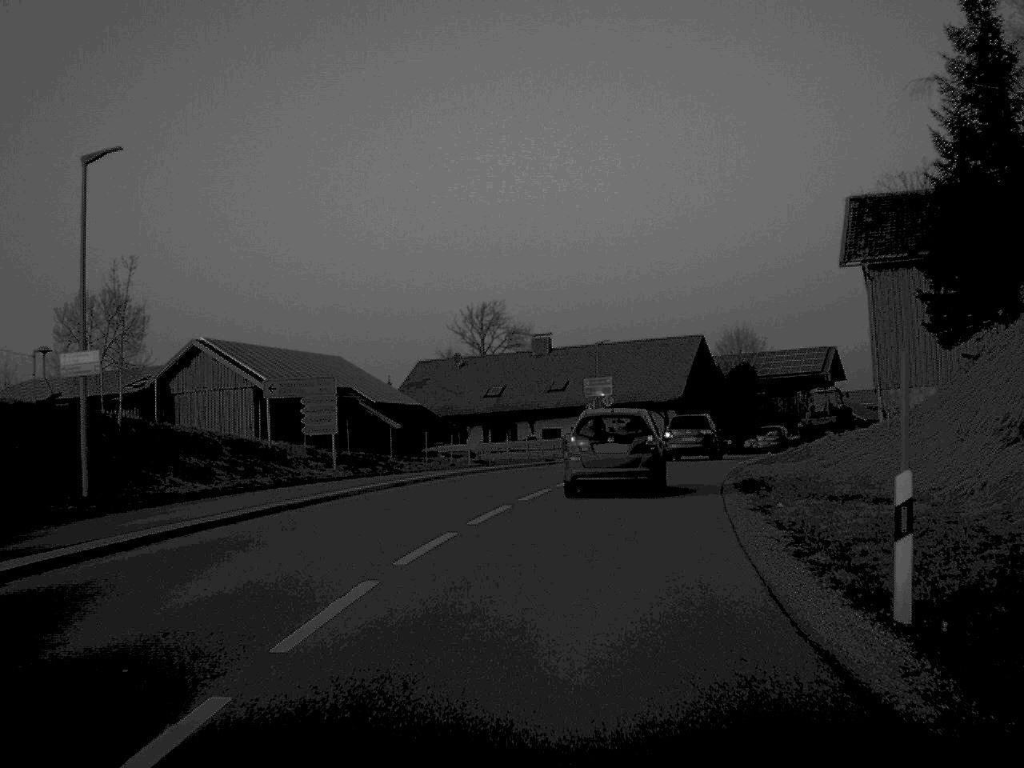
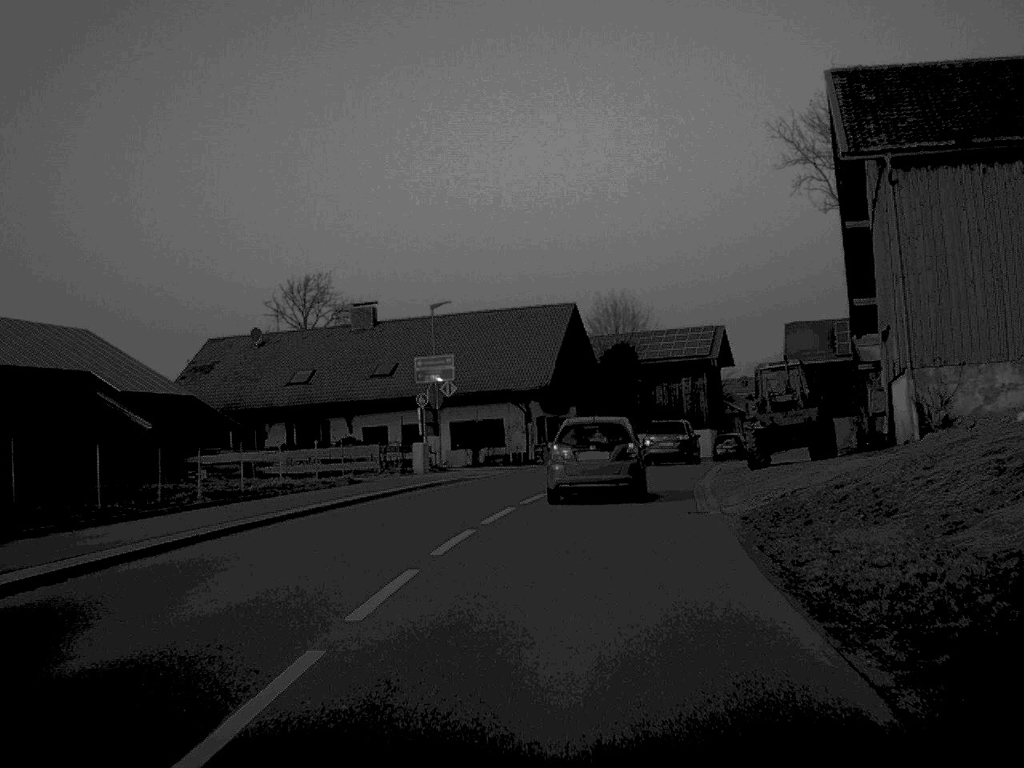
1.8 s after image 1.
(+1.3, +20.5) m; +7°
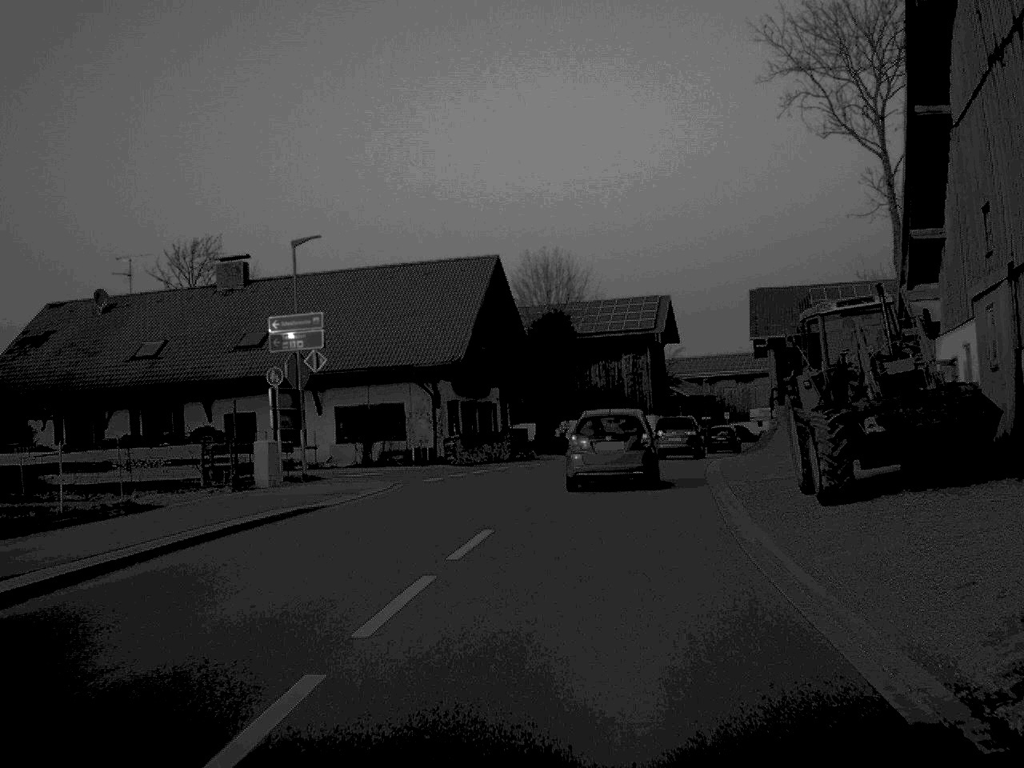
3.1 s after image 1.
(+0.4, +14.1) m; +4°
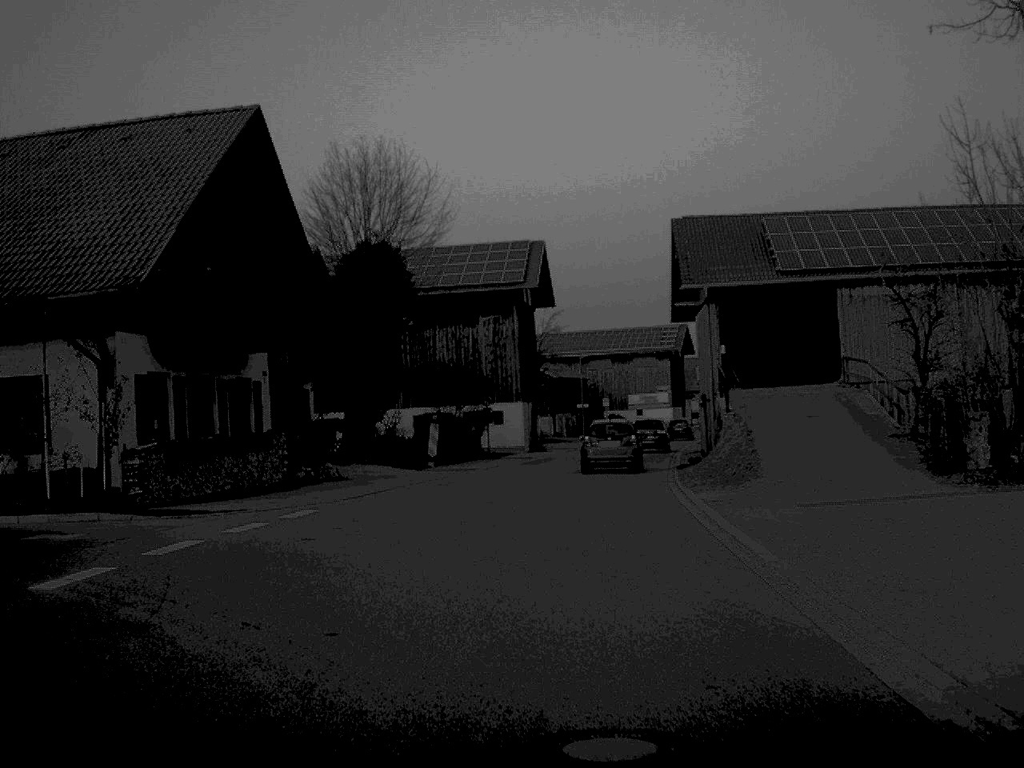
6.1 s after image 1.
(+1.4, +23.7) m; +7°
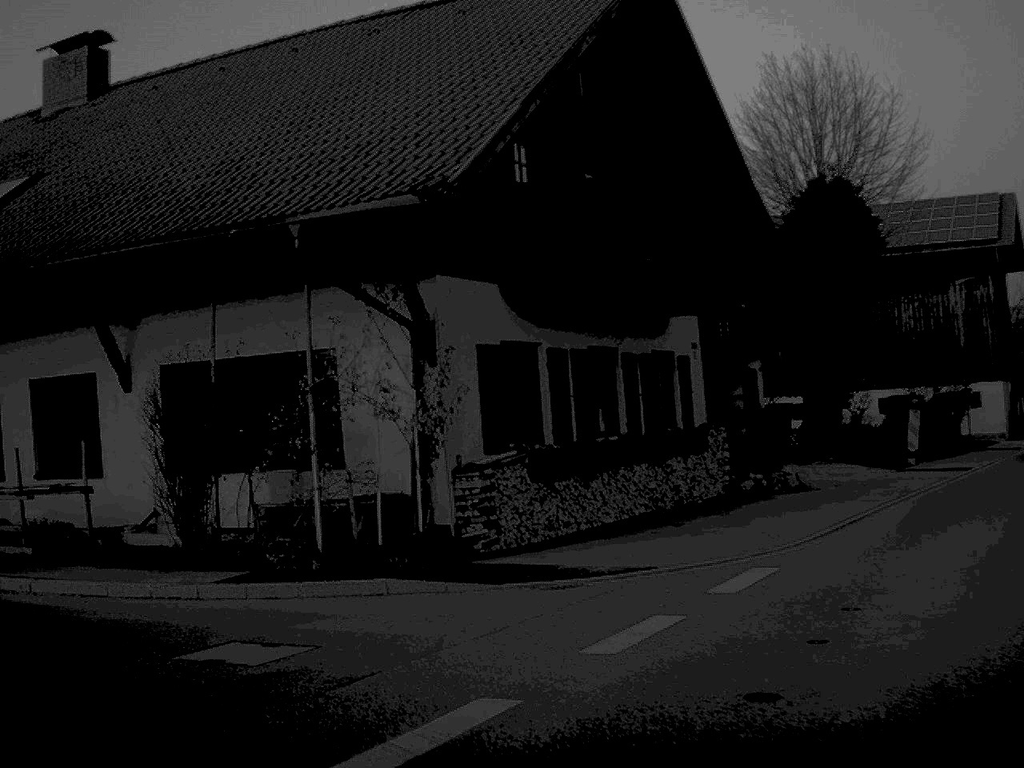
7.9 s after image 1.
(-1.0, +8.8) m; -21°
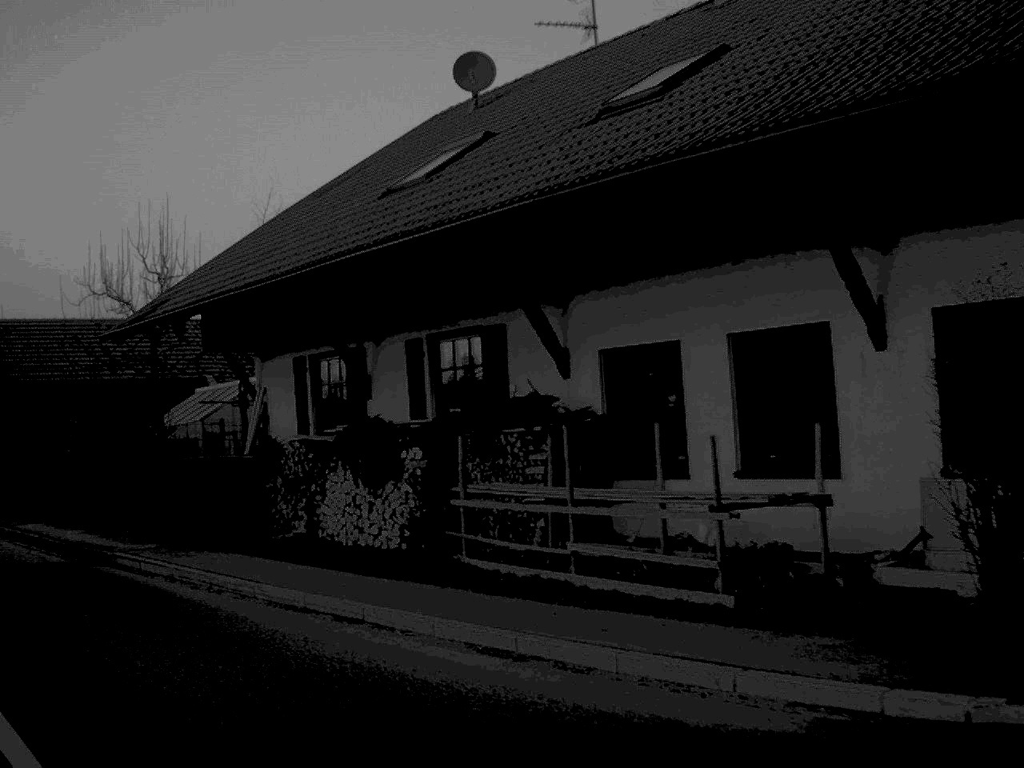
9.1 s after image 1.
(-1.5, +5.5) m; -31°
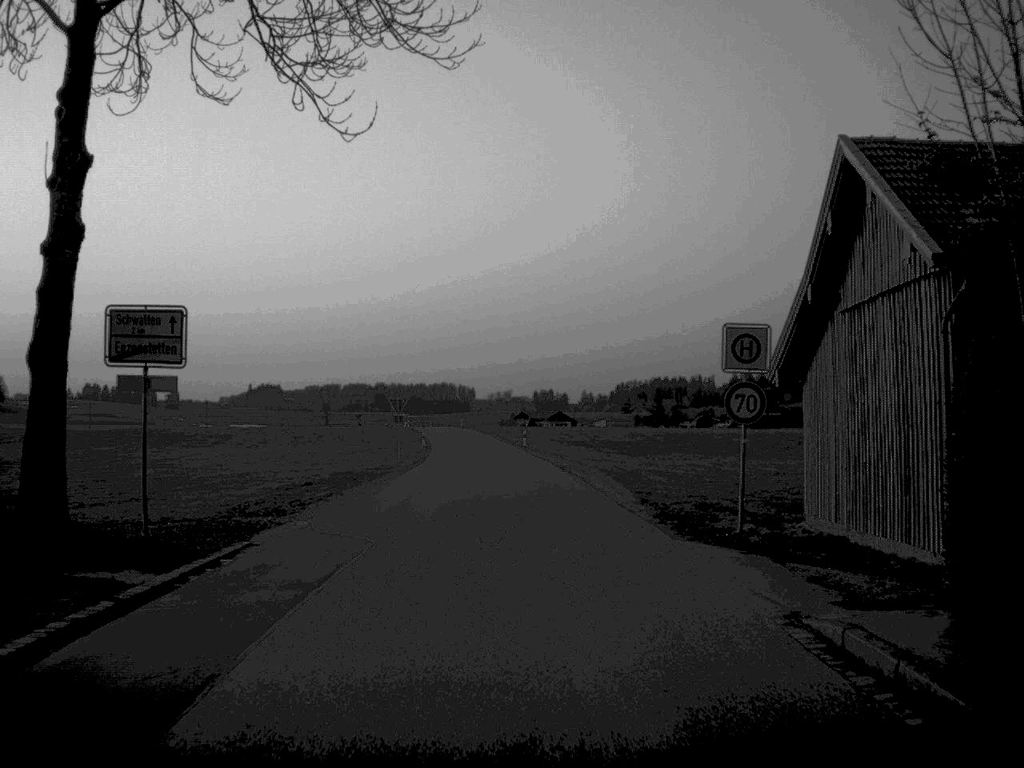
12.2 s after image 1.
(-11.1, +21.7) m; -35°
